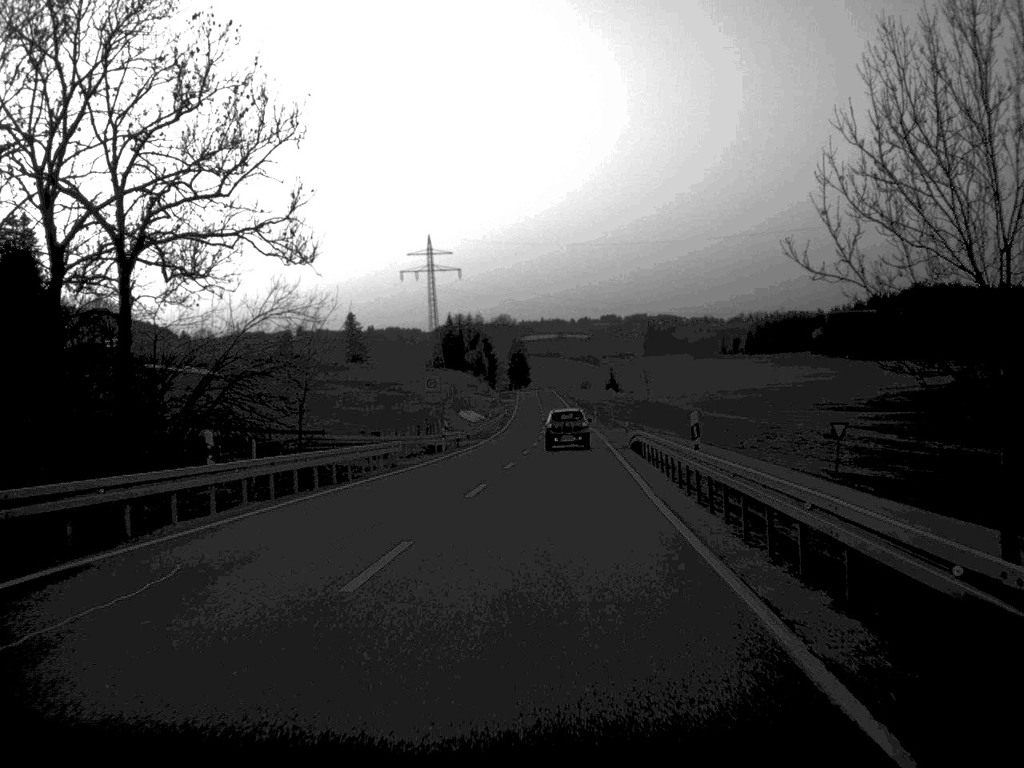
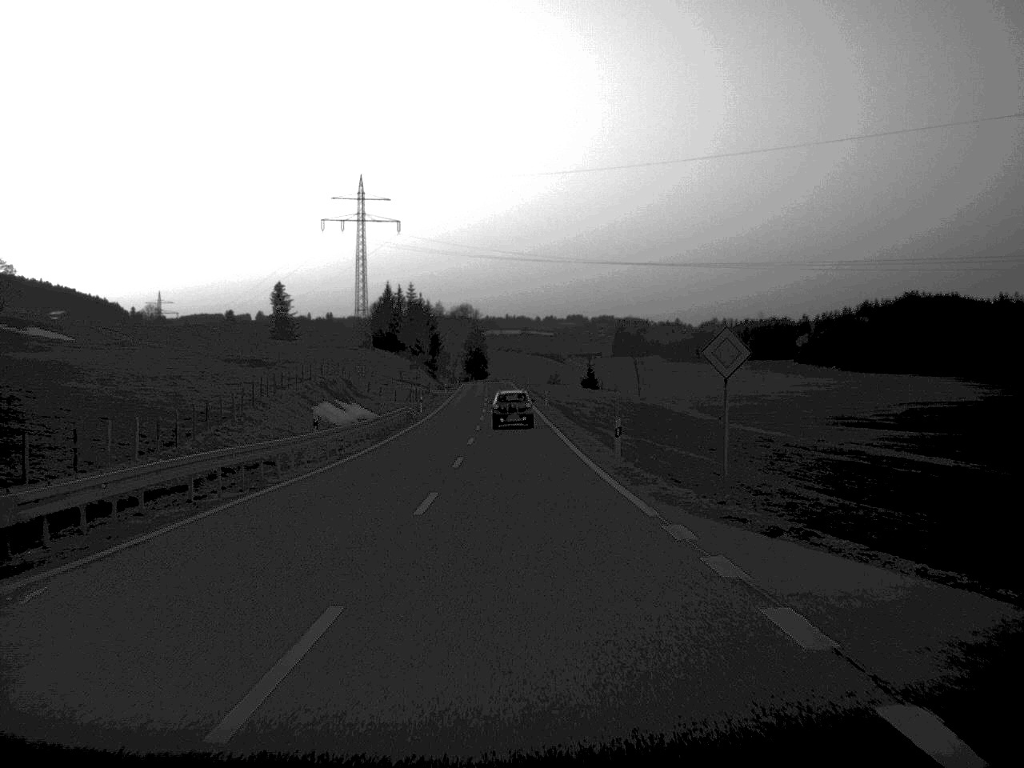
(+1.8, +63.7) m; +2°
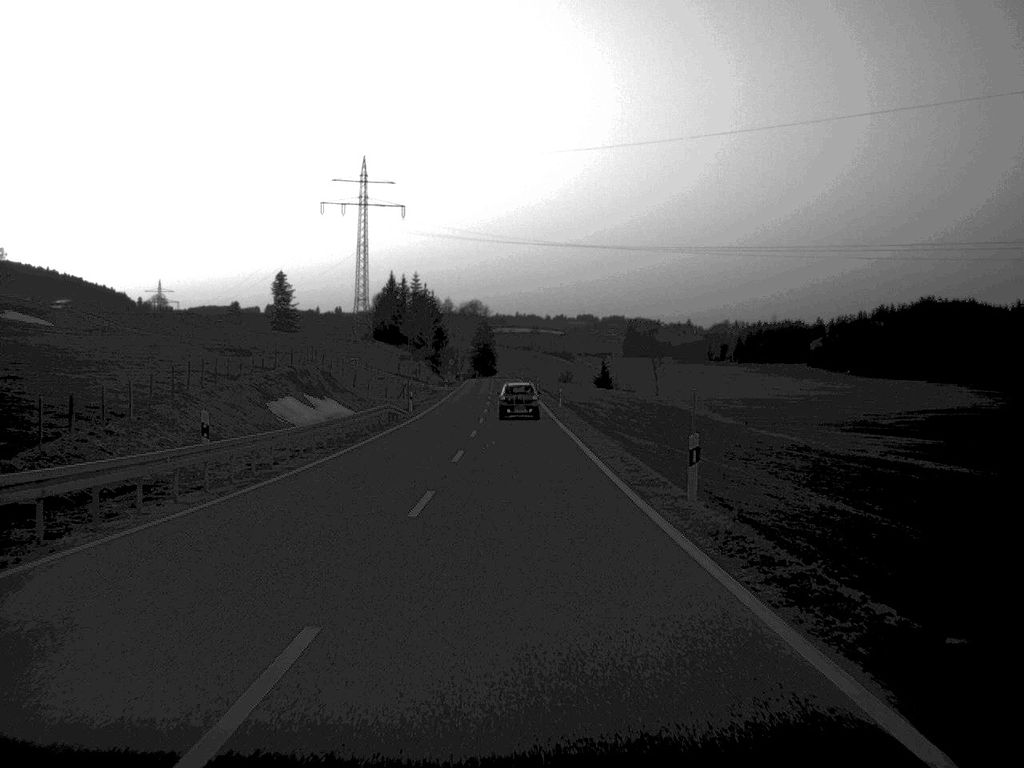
(0.0, +13.0) m; 0°
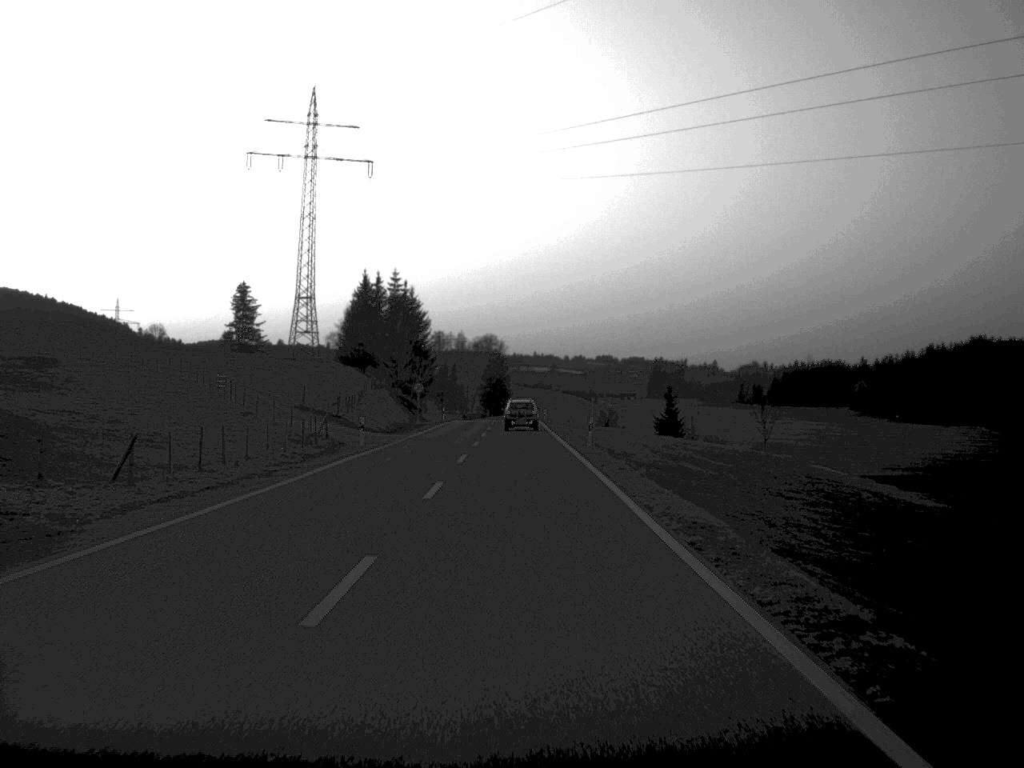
(-0.4, +66.6) m; -1°
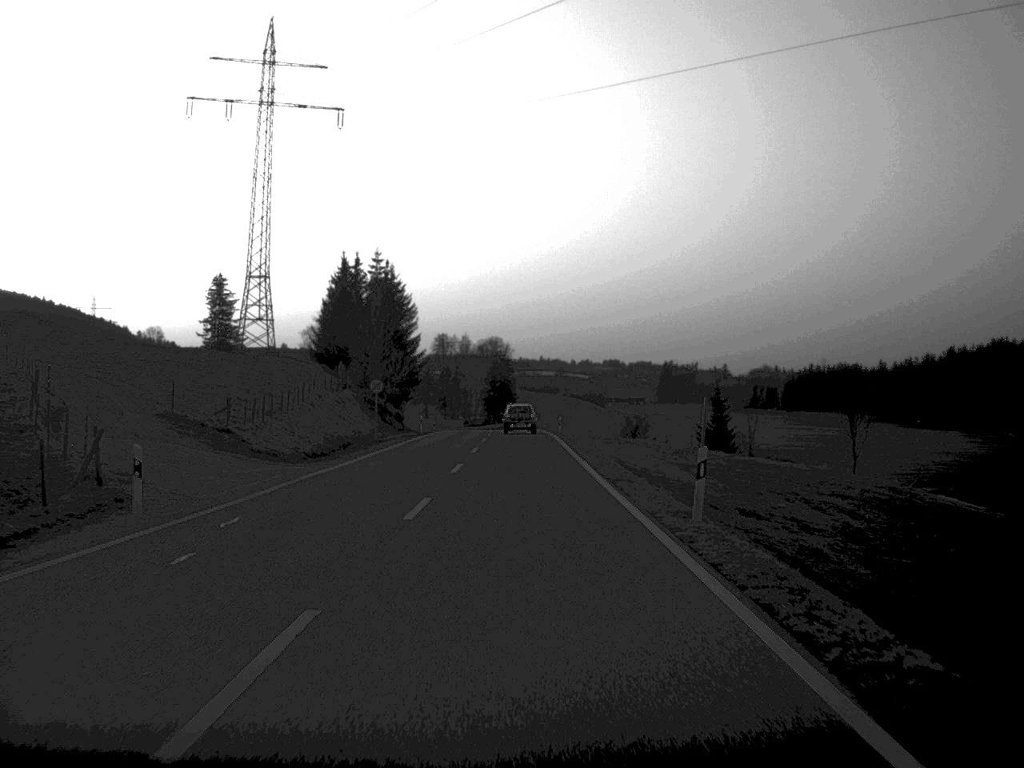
(-0.1, +26.9) m; 0°
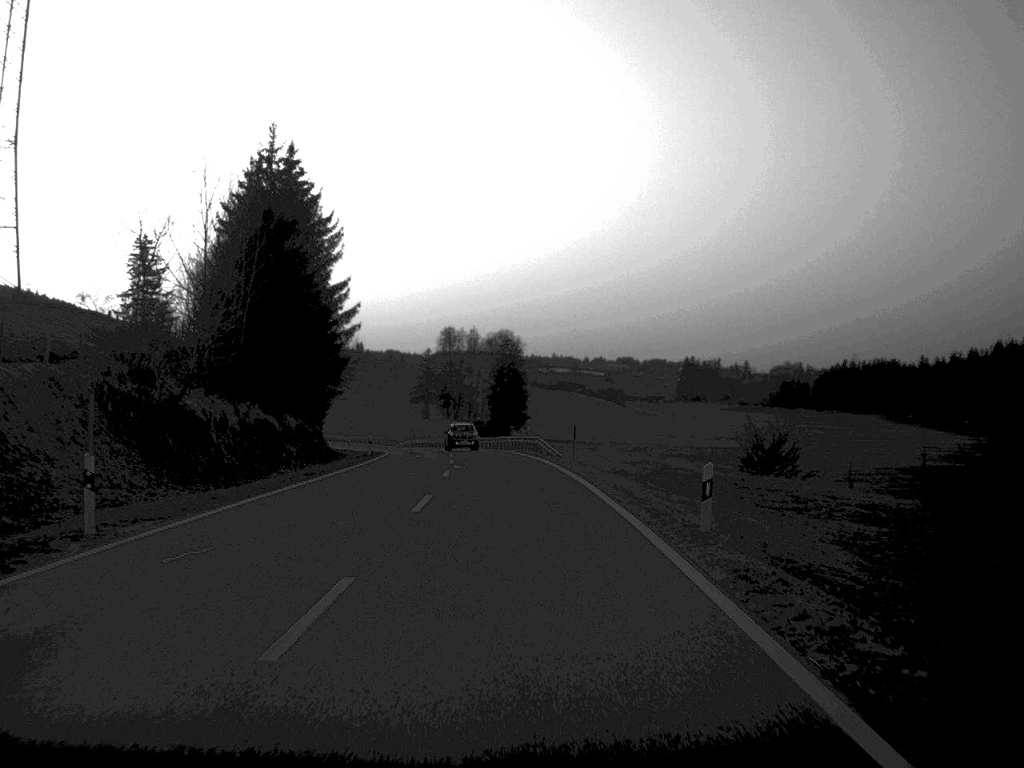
(-0.1, +57.0) m; -1°
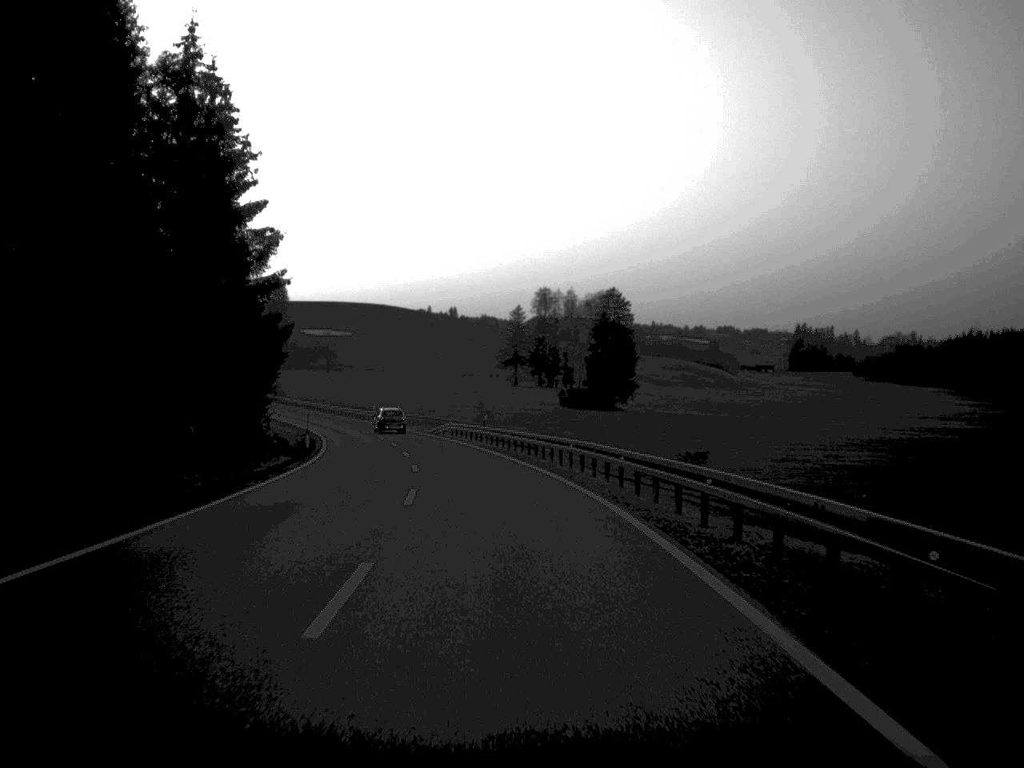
(-2.0, +58.6) m; -4°
